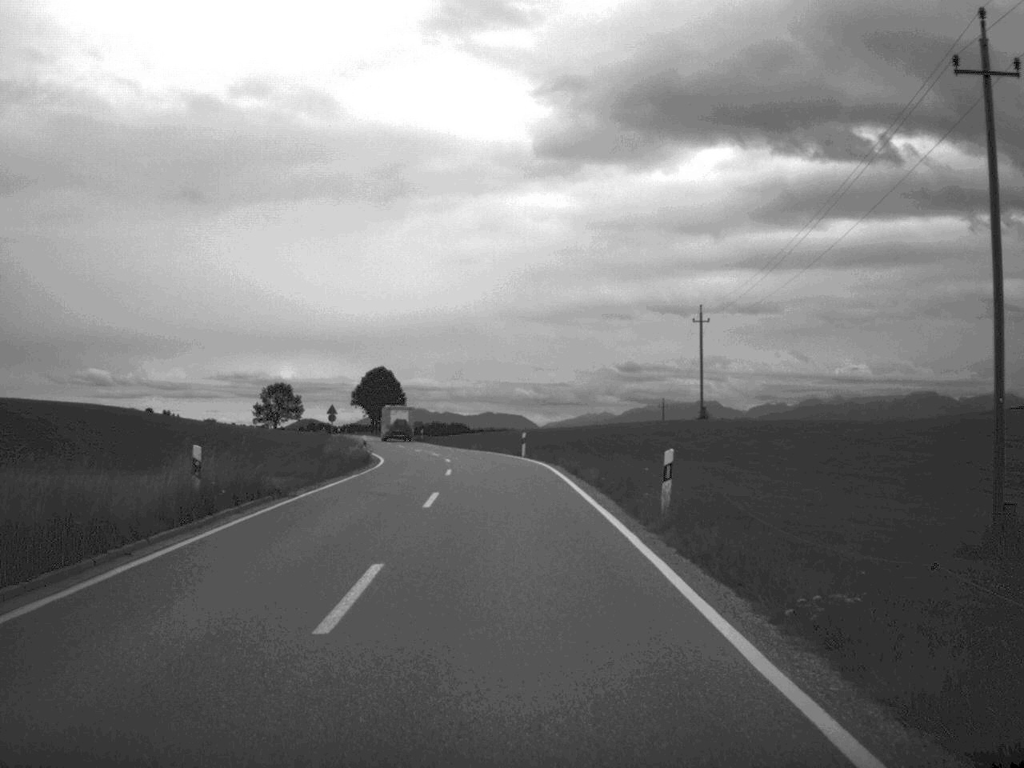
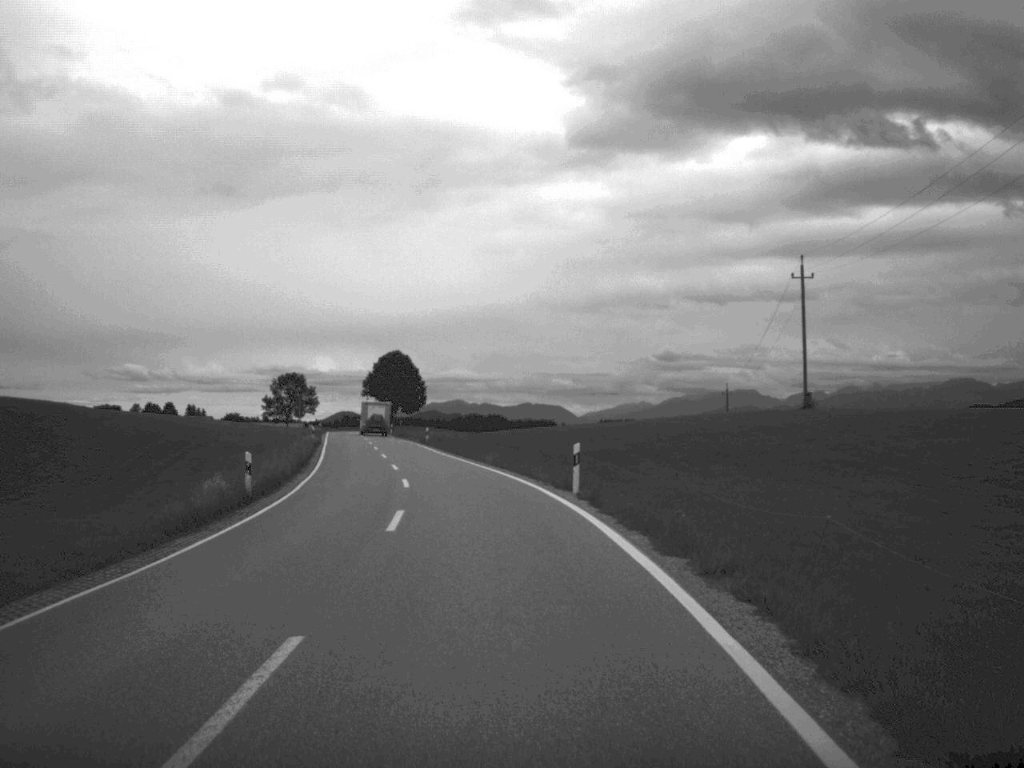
(-0.3, +28.0) m; -2°
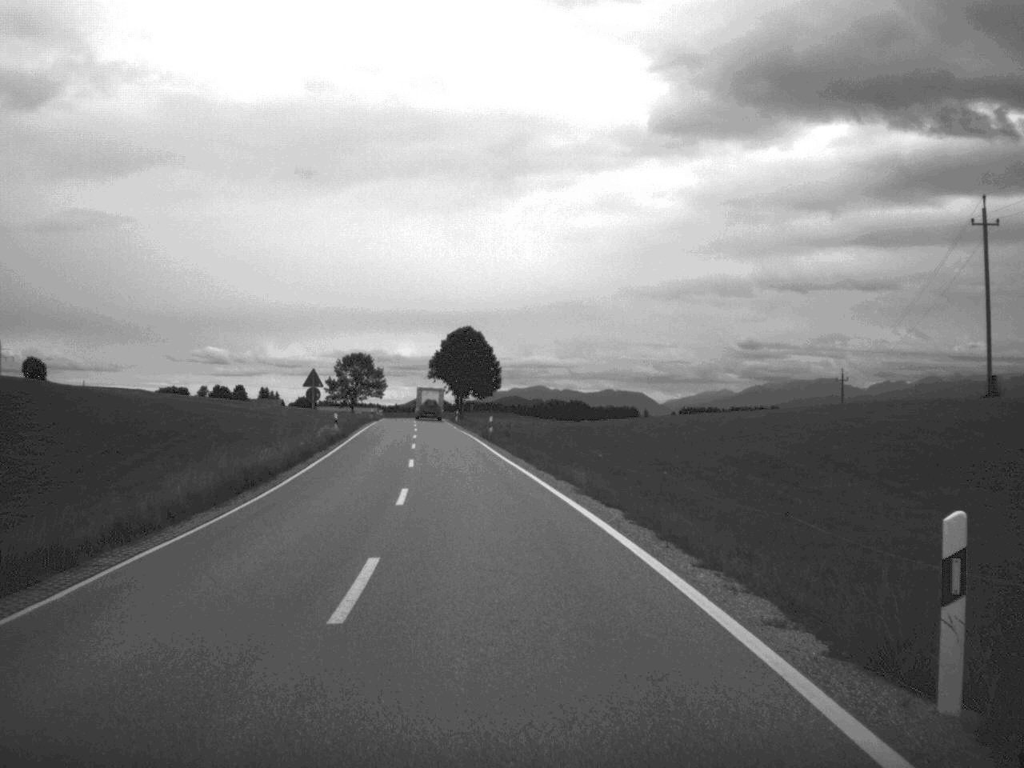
(-0.7, +19.8) m; -4°
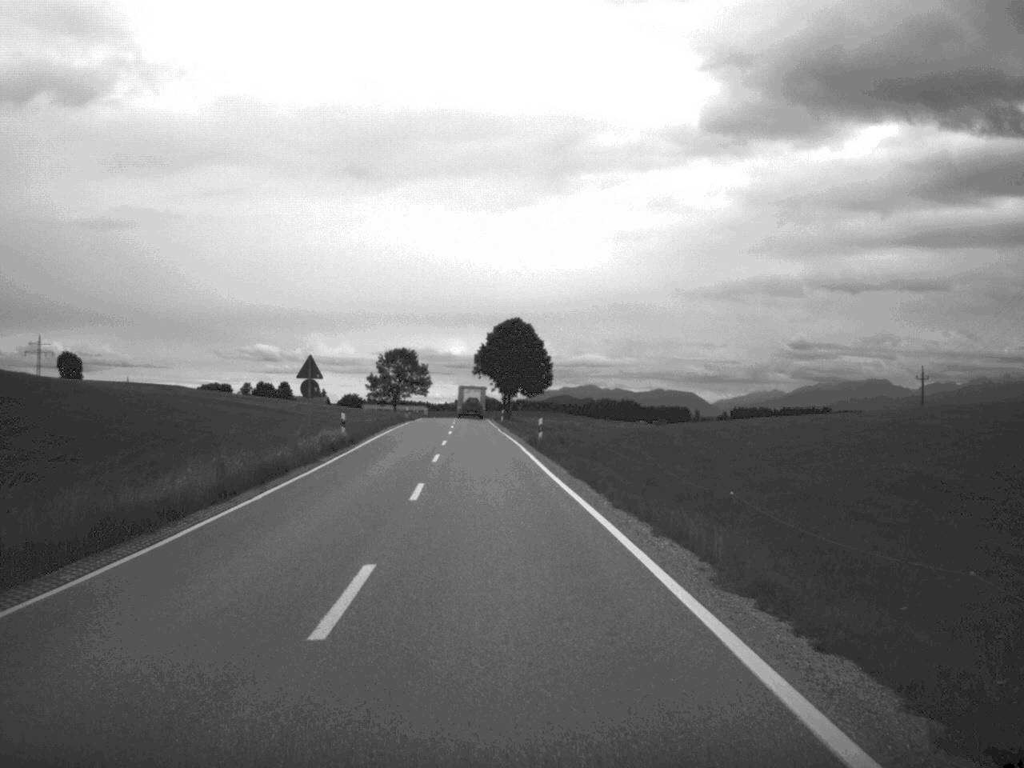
(-0.2, +11.8) m; -2°
